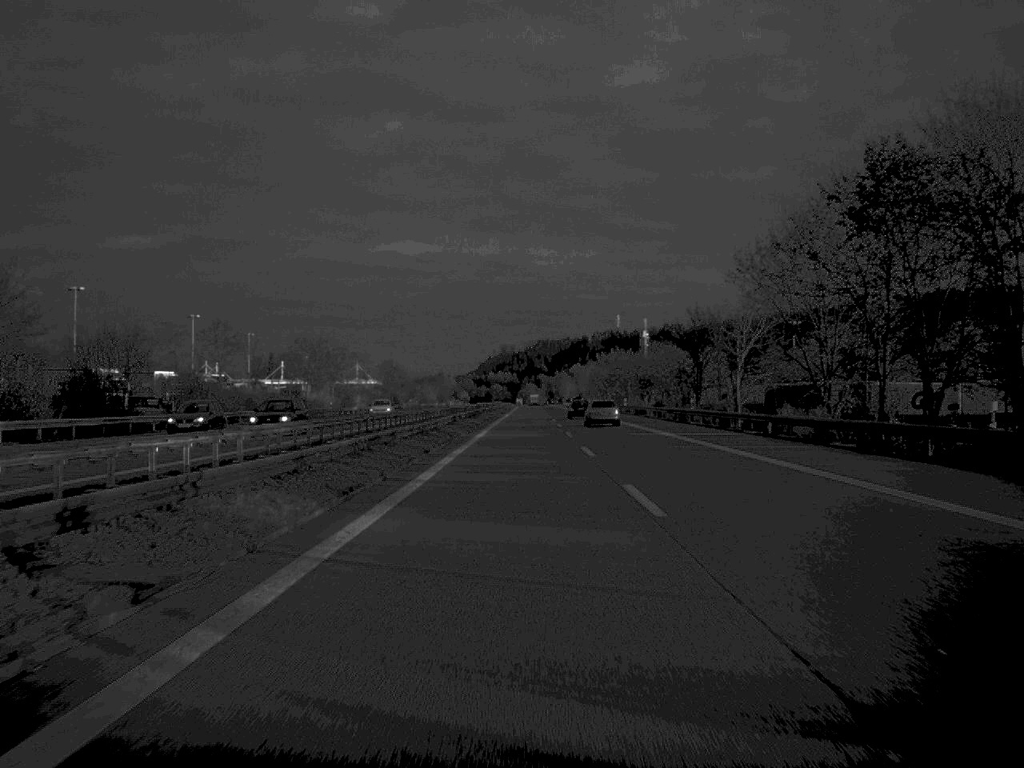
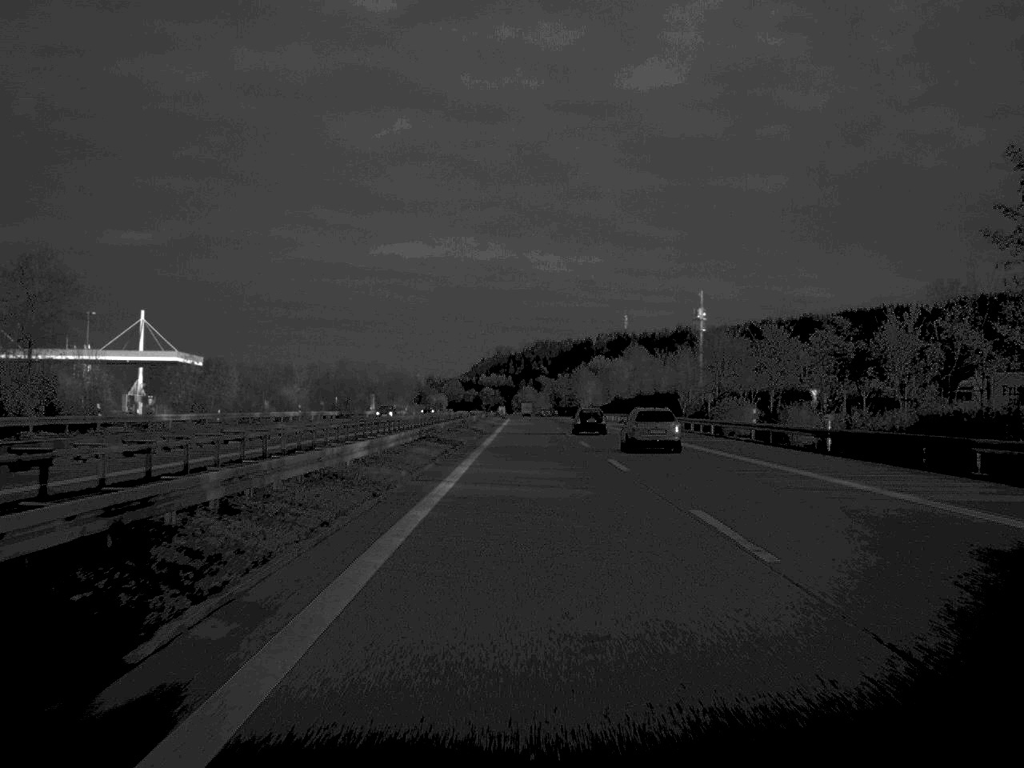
(-0.3, +165.3) m; 0°
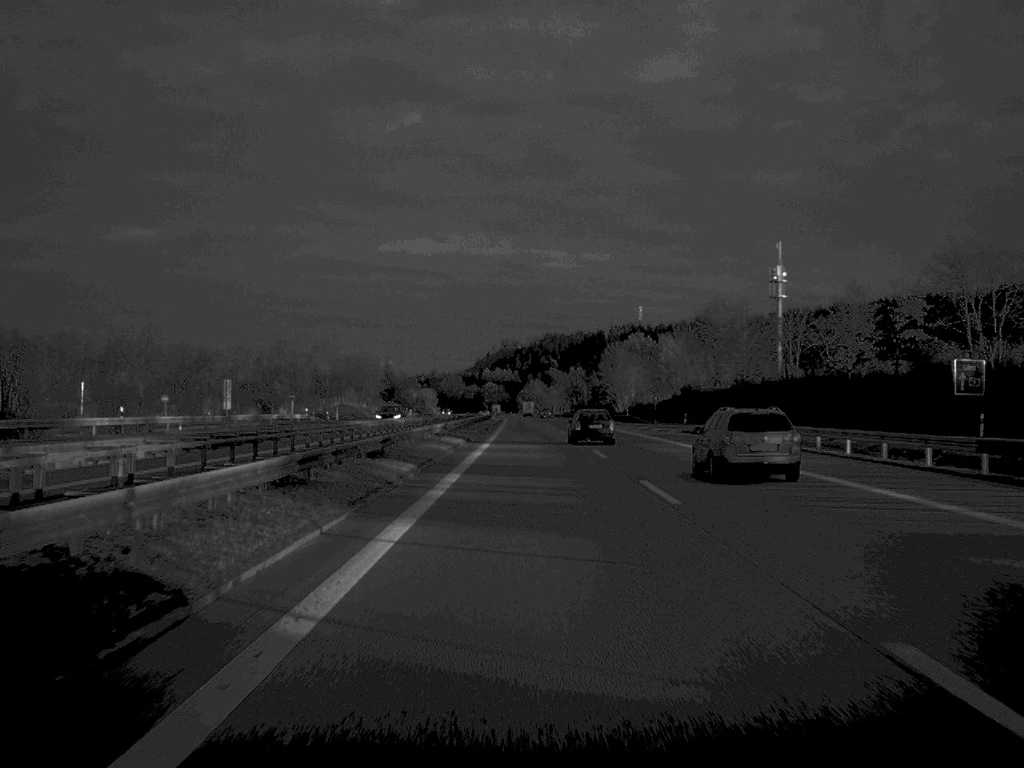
(-0.2, +99.2) m; 0°
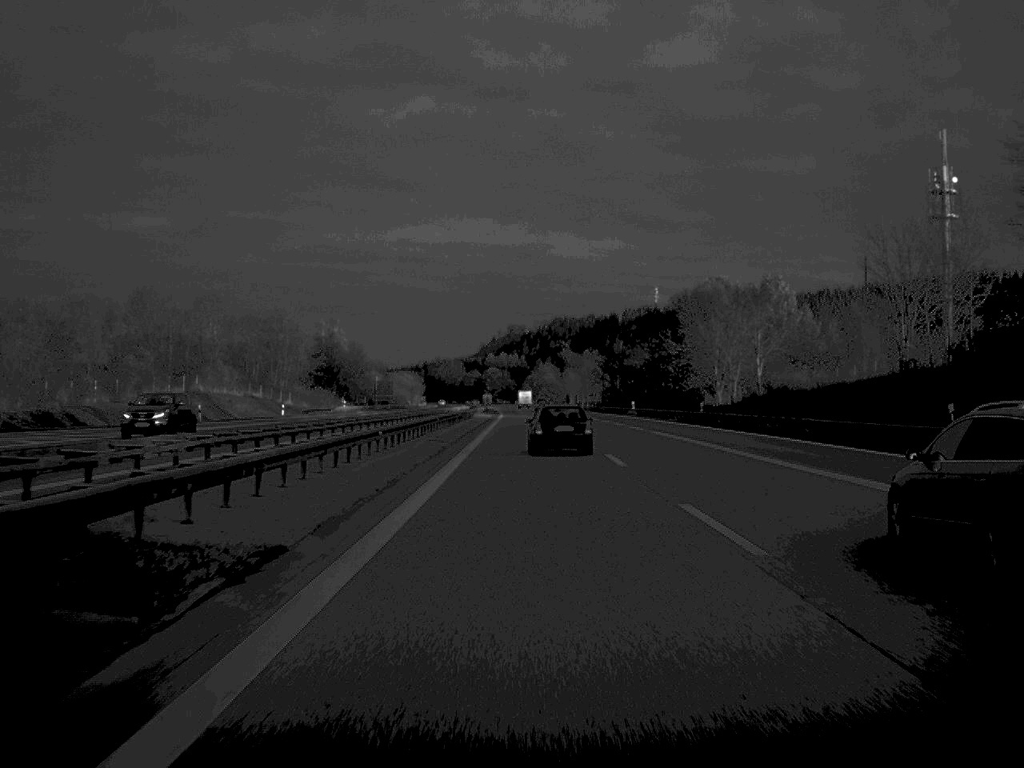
(-0.3, +97.2) m; 0°
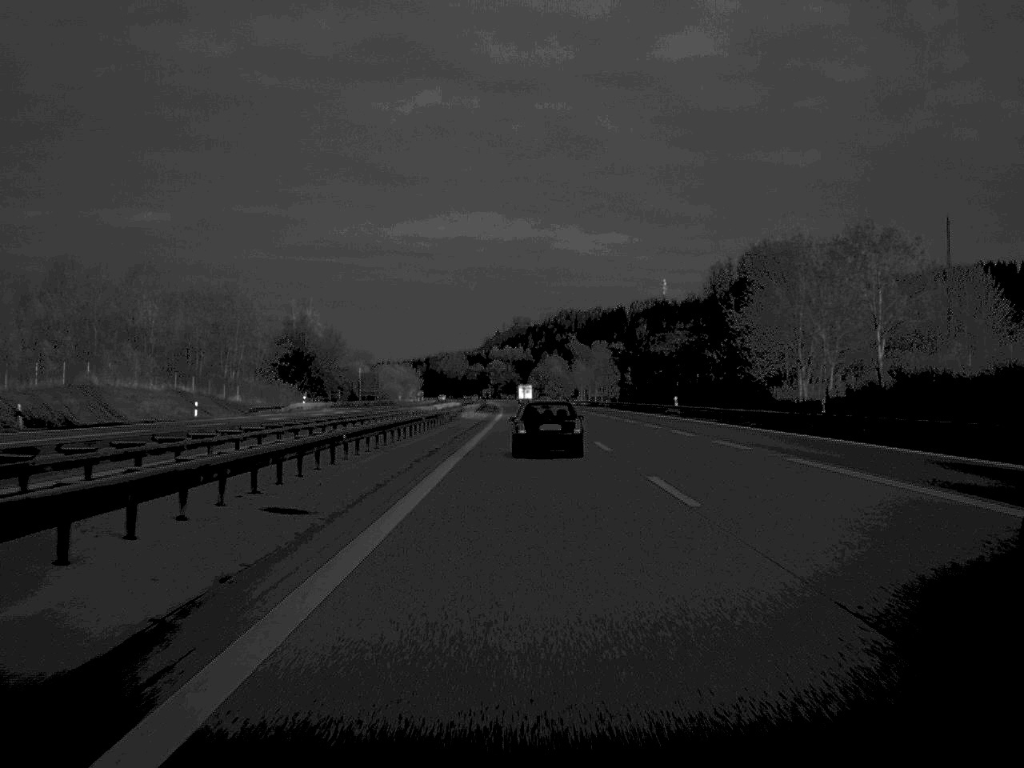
(-0.1, +30.2) m; 0°
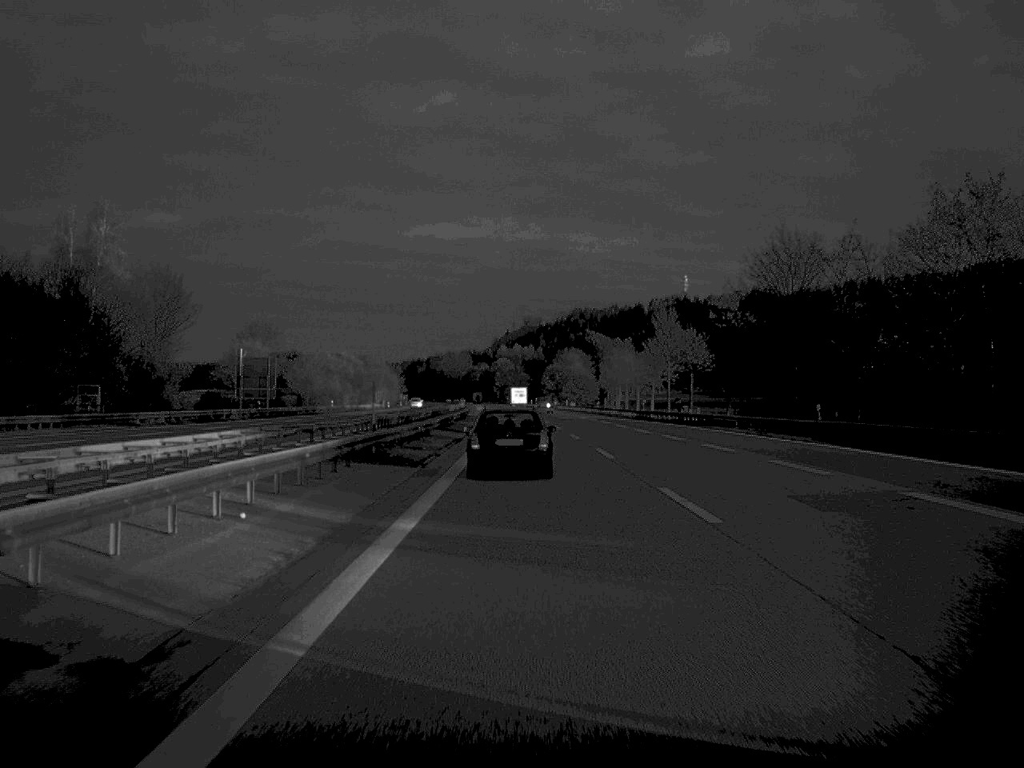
(-0.5, +90.8) m; -1°
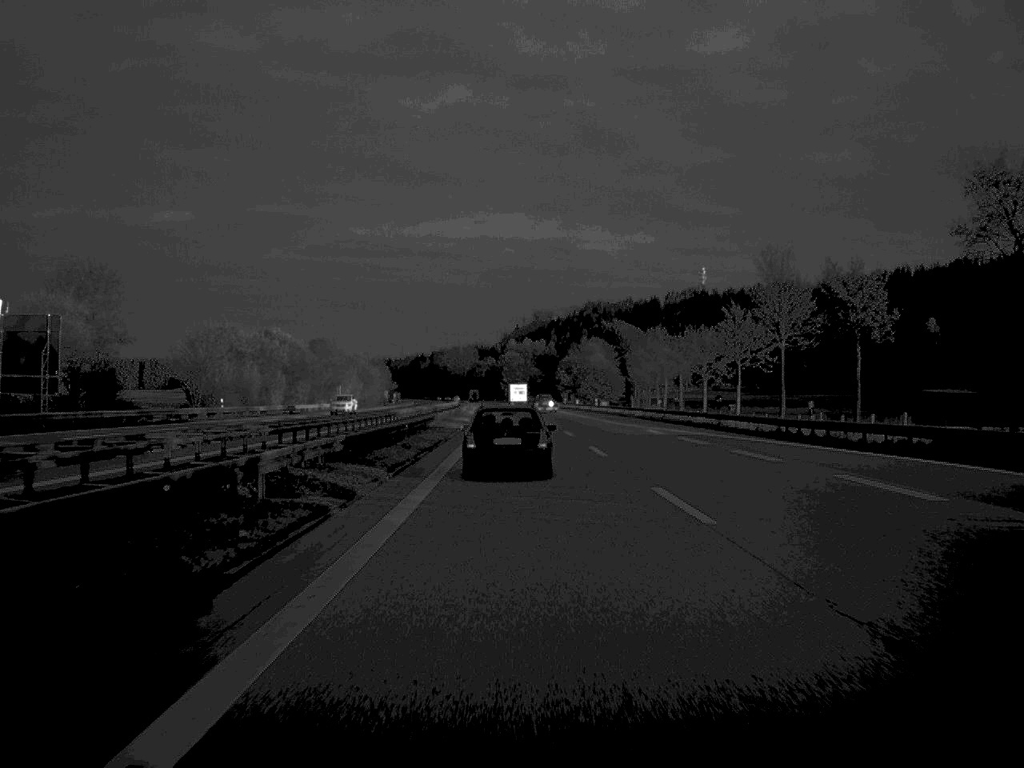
(-0.2, +53.8) m; 0°
